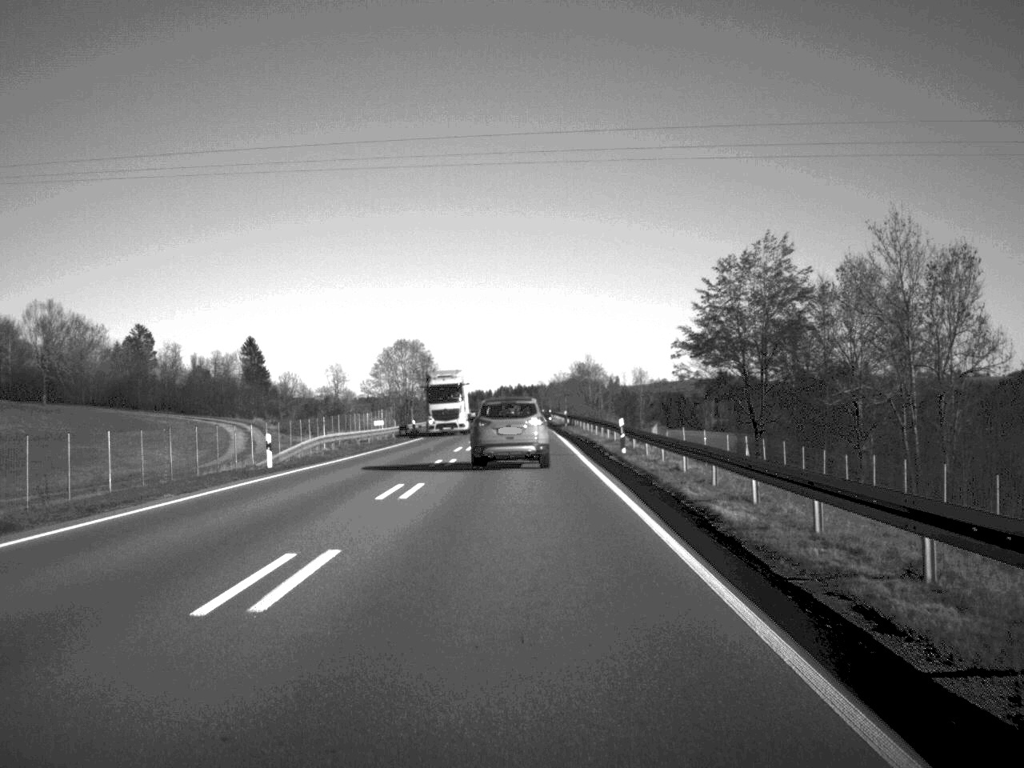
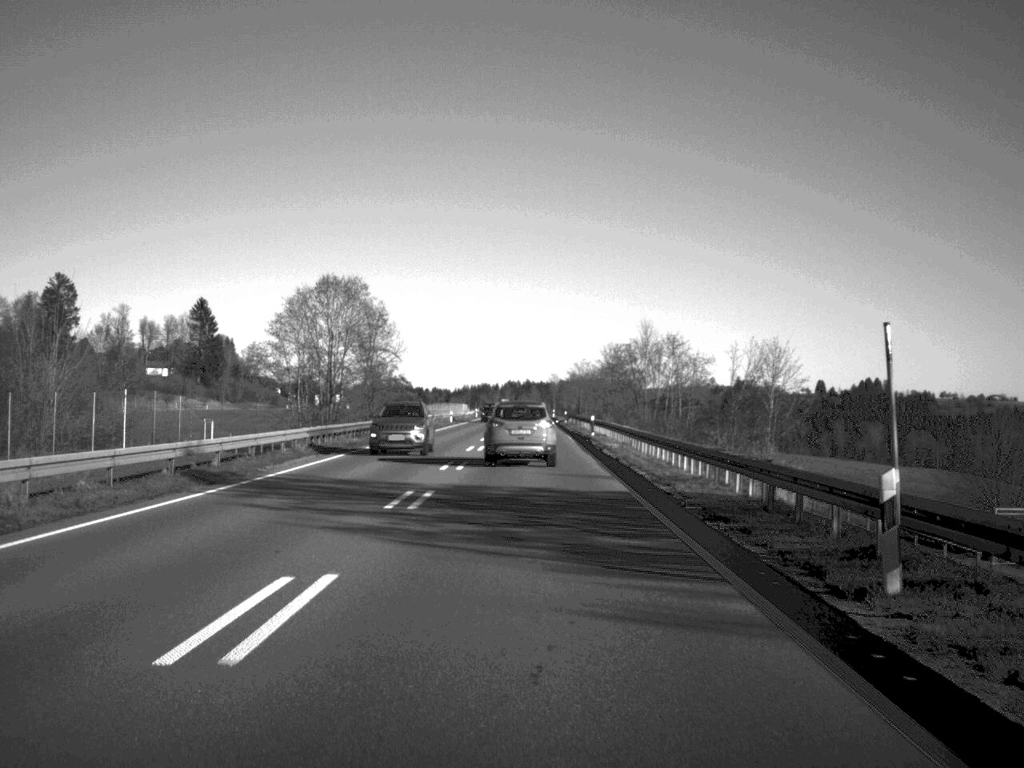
(-0.3, +73.5) m; 0°
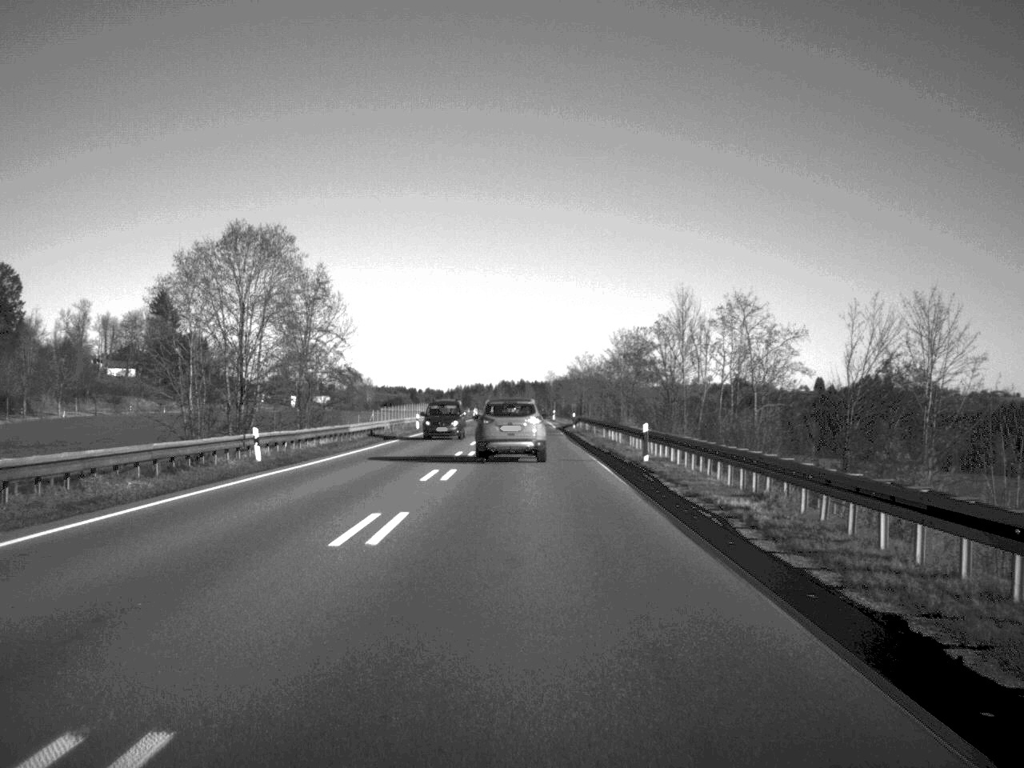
(+0.1, +29.6) m; 0°
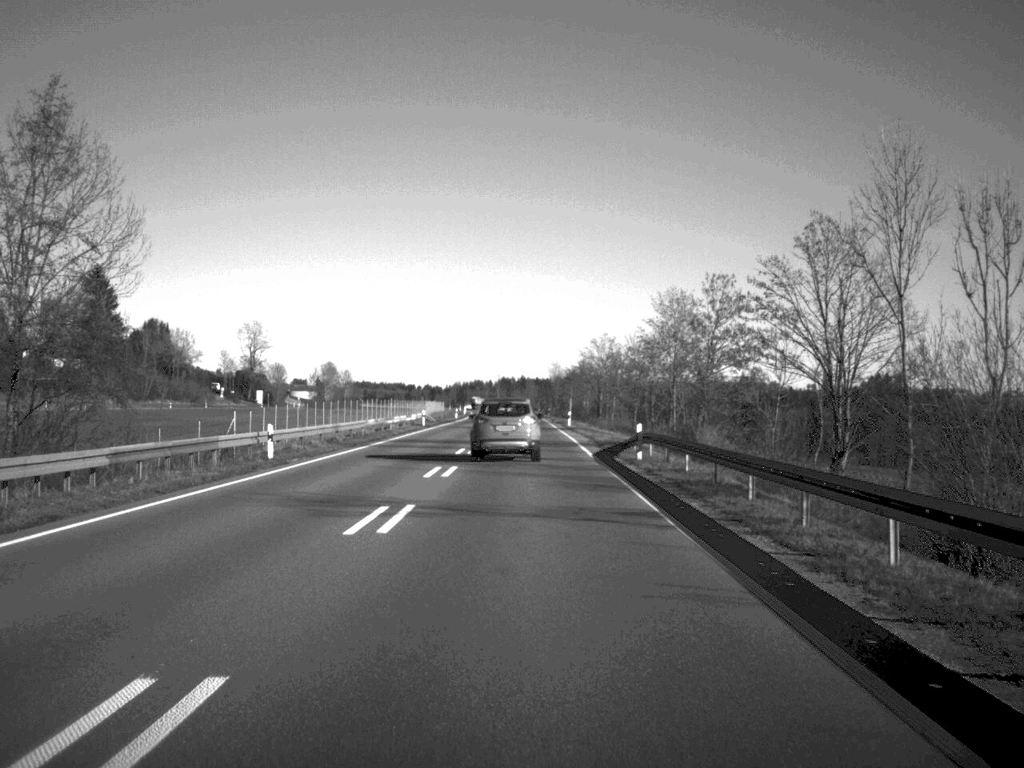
(+0.1, +46.5) m; 0°
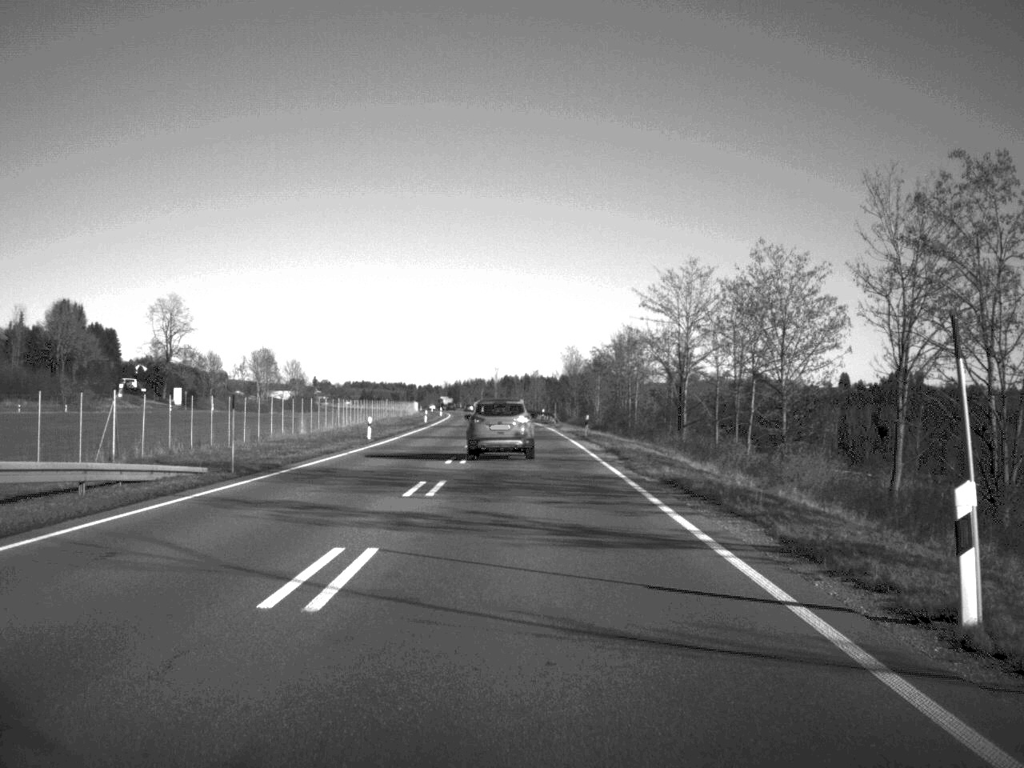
(-0.1, +77.2) m; 0°
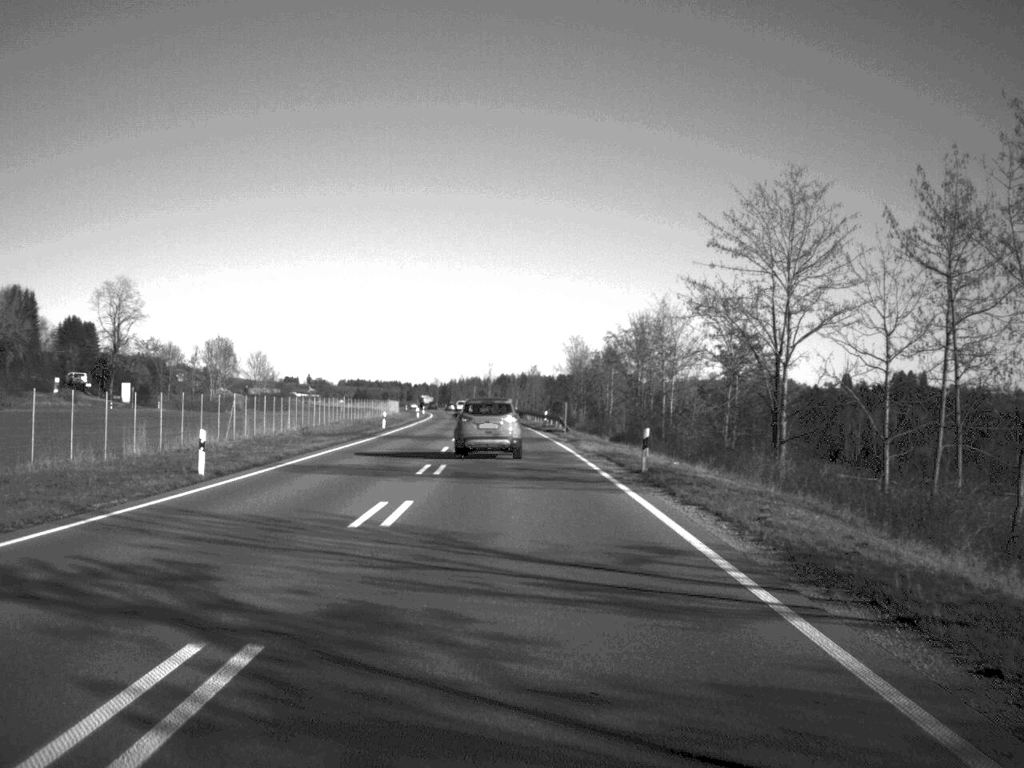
(+0.1, +29.3) m; 0°
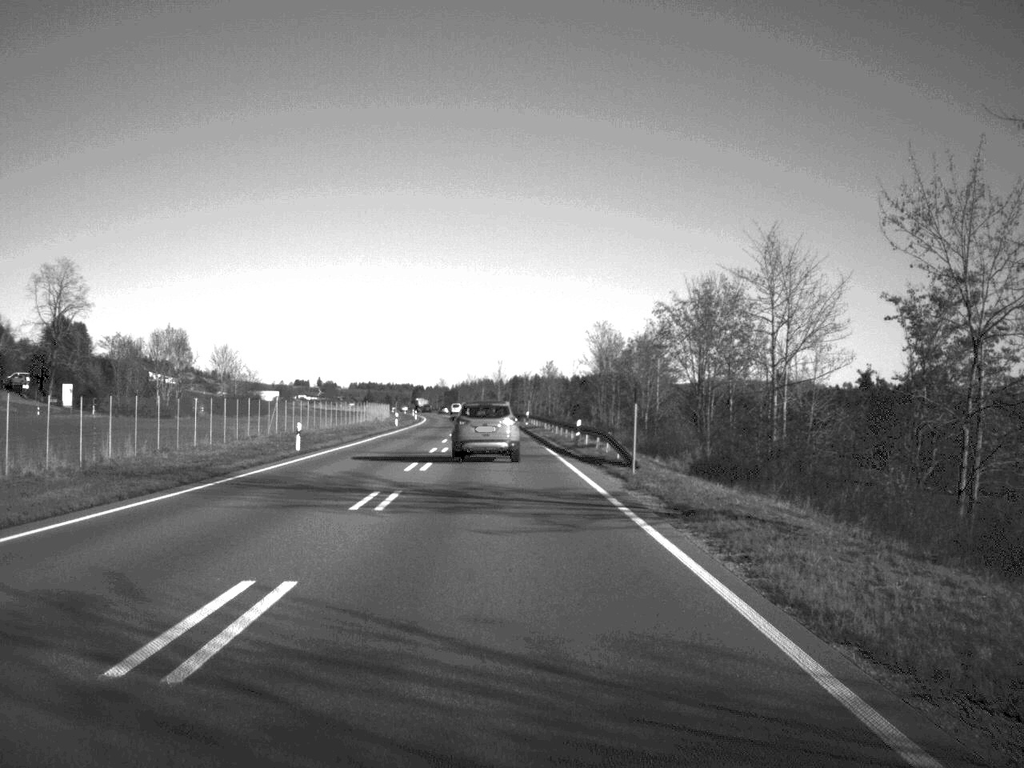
(-0.1, +32.9) m; -1°
